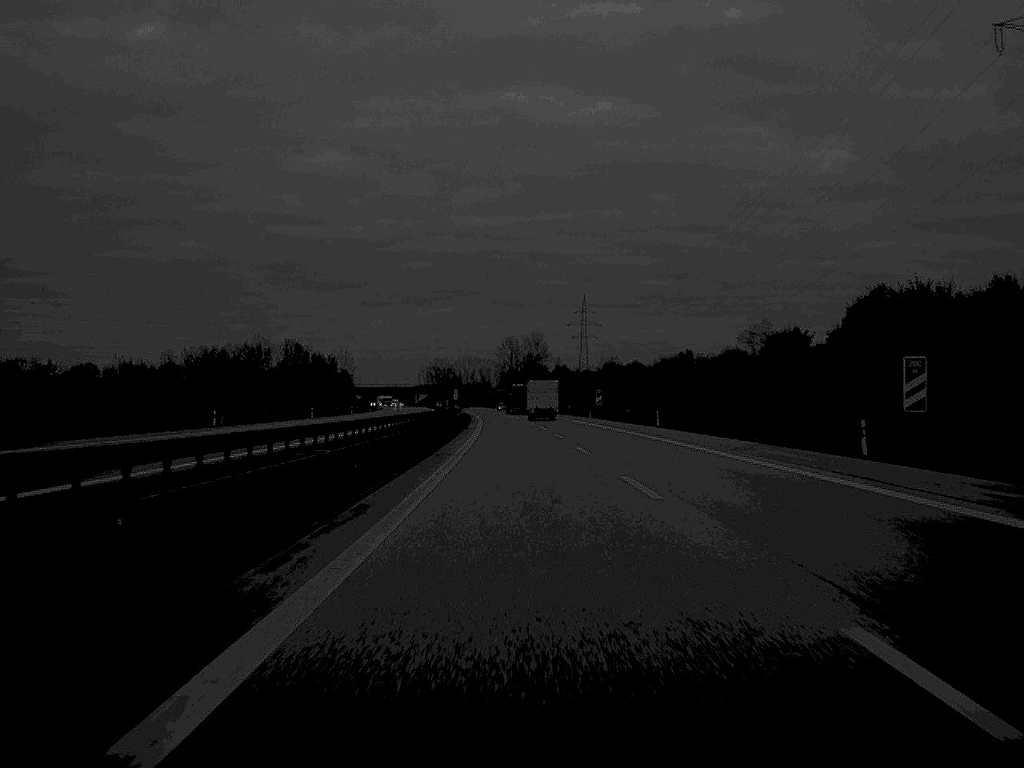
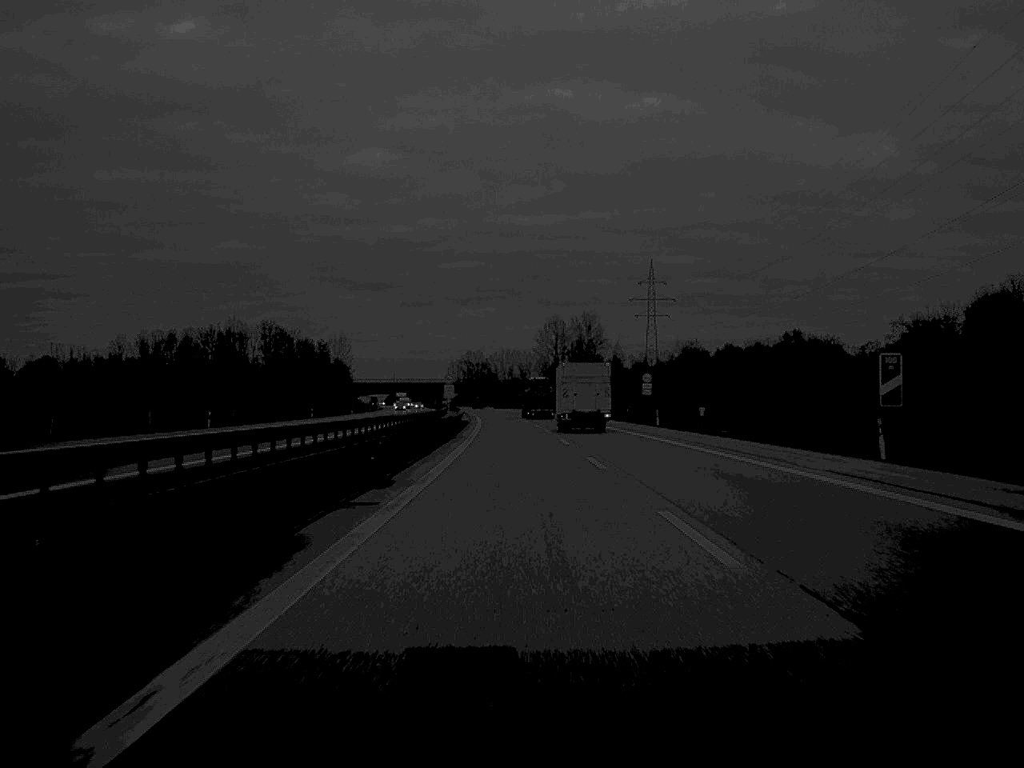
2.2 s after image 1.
(-1.7, +98.3) m; -2°
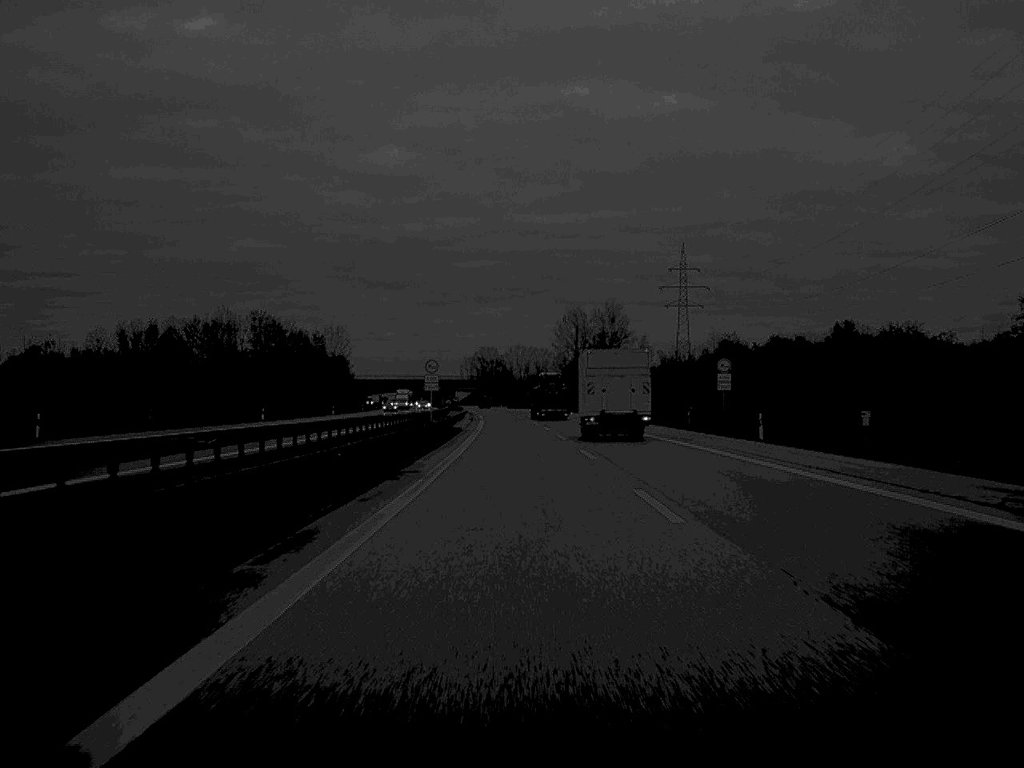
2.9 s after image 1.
(-0.2, +31.8) m; -1°
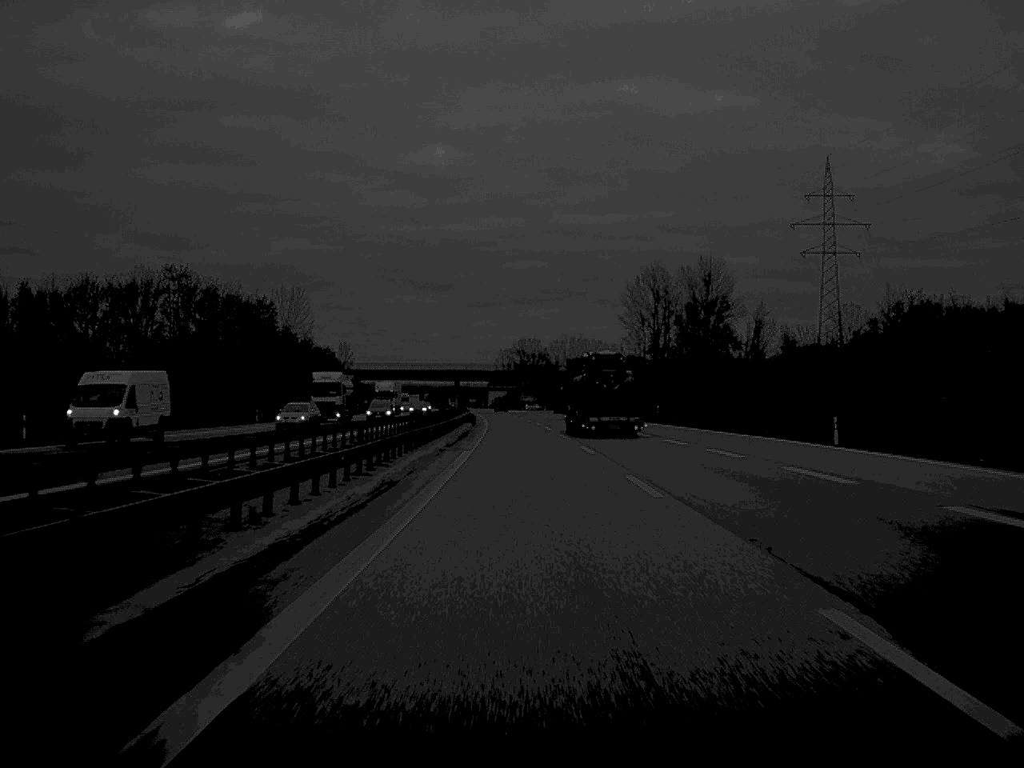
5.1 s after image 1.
(-2.0, +103.3) m; -2°
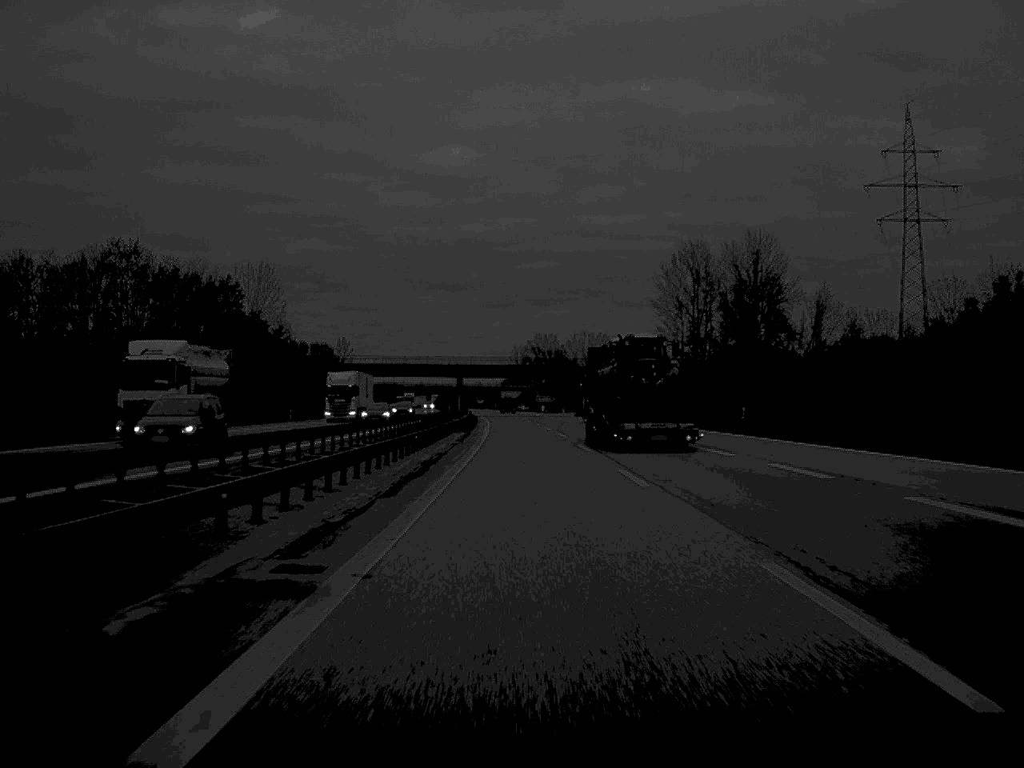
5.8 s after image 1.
(-0.2, +31.9) m; -1°
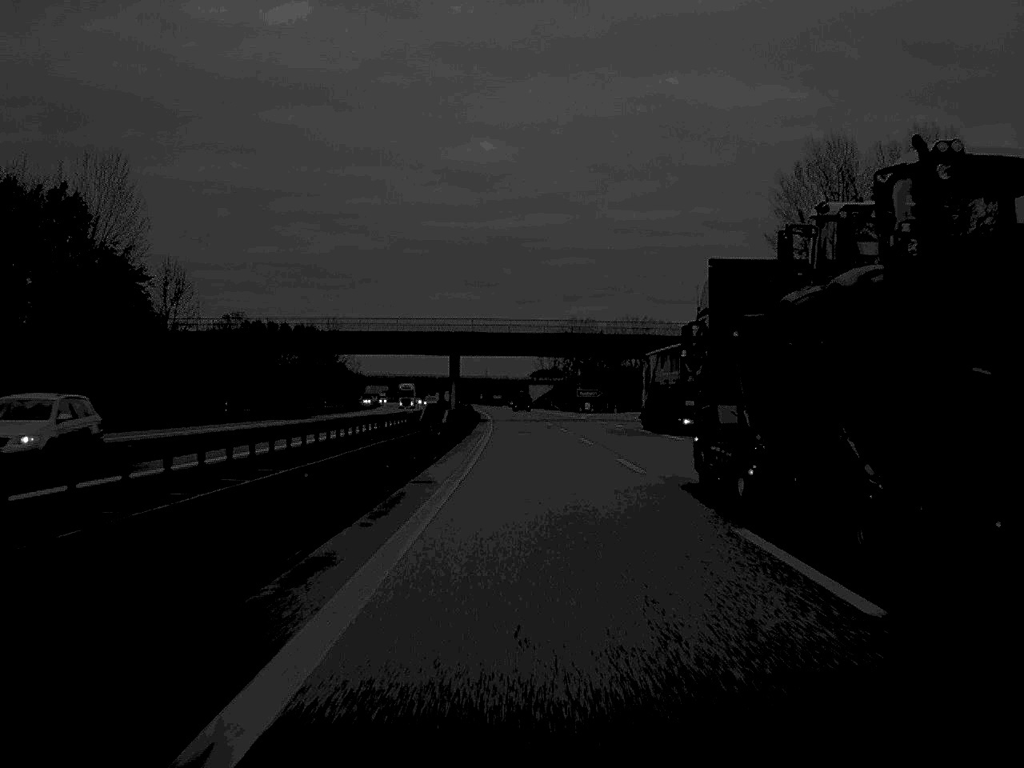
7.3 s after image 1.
(-0.9, +68.5) m; -1°
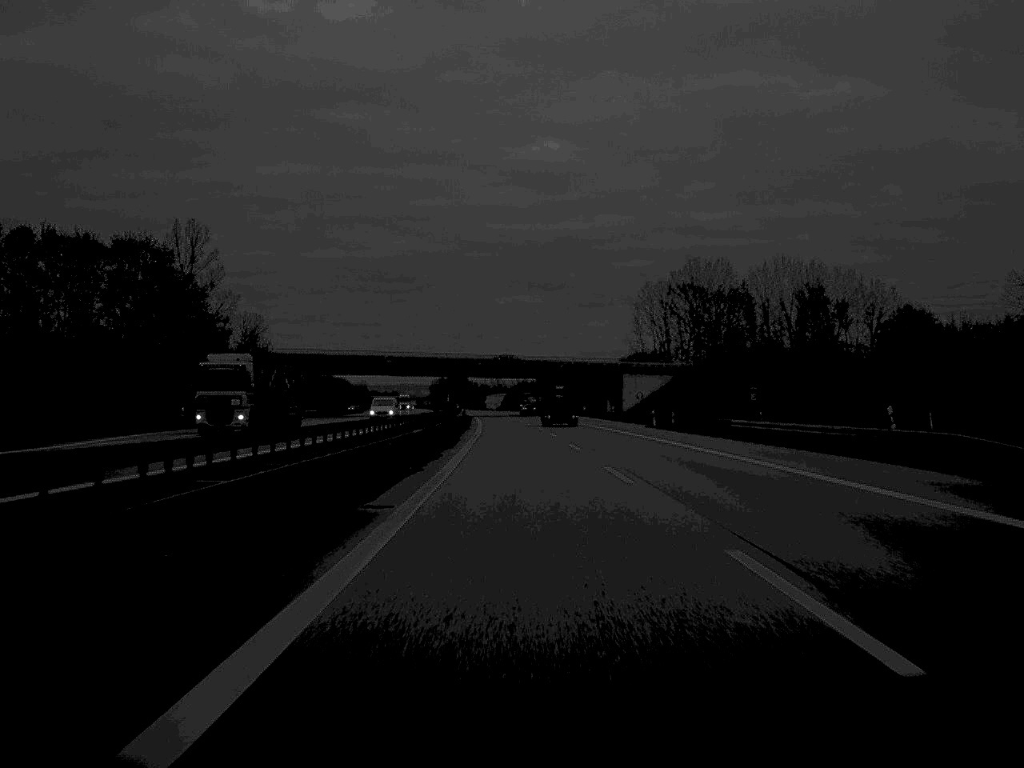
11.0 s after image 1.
(-4.1, +164.9) m; -3°
